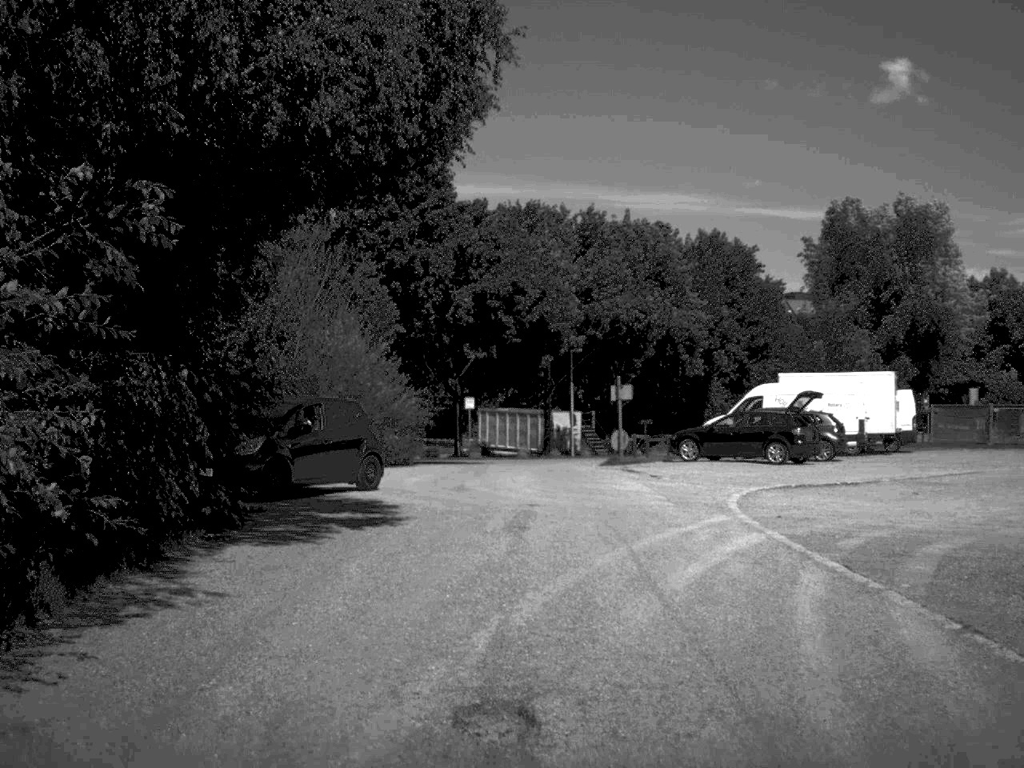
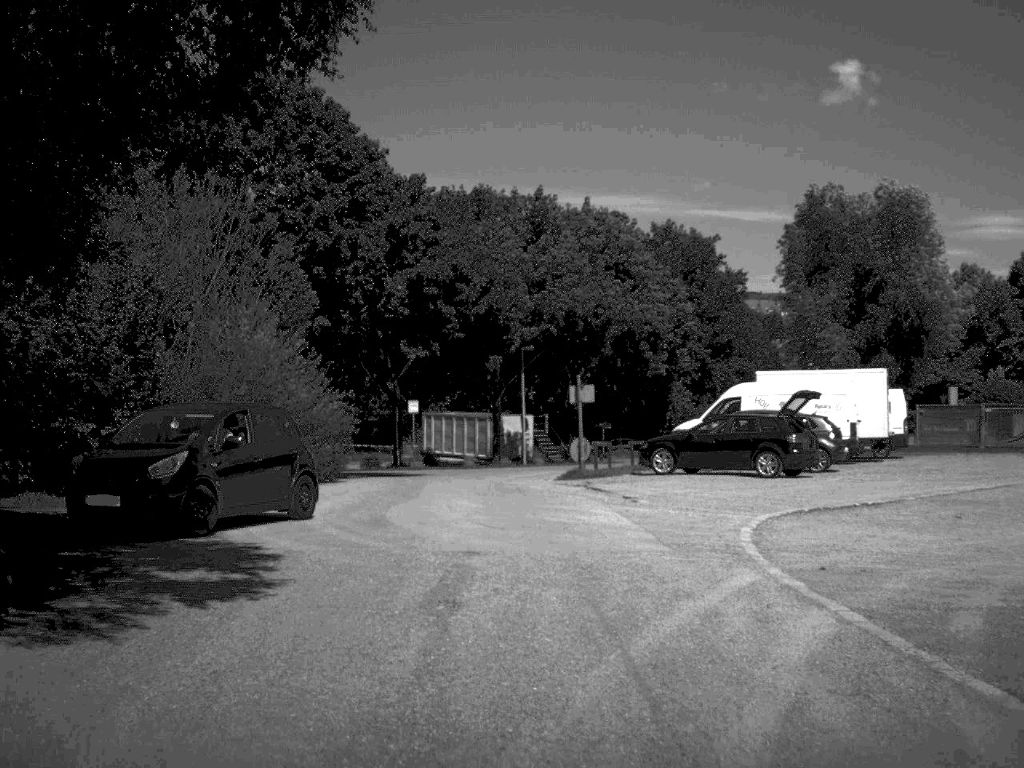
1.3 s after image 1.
(+0.1, +5.3) m; +2°
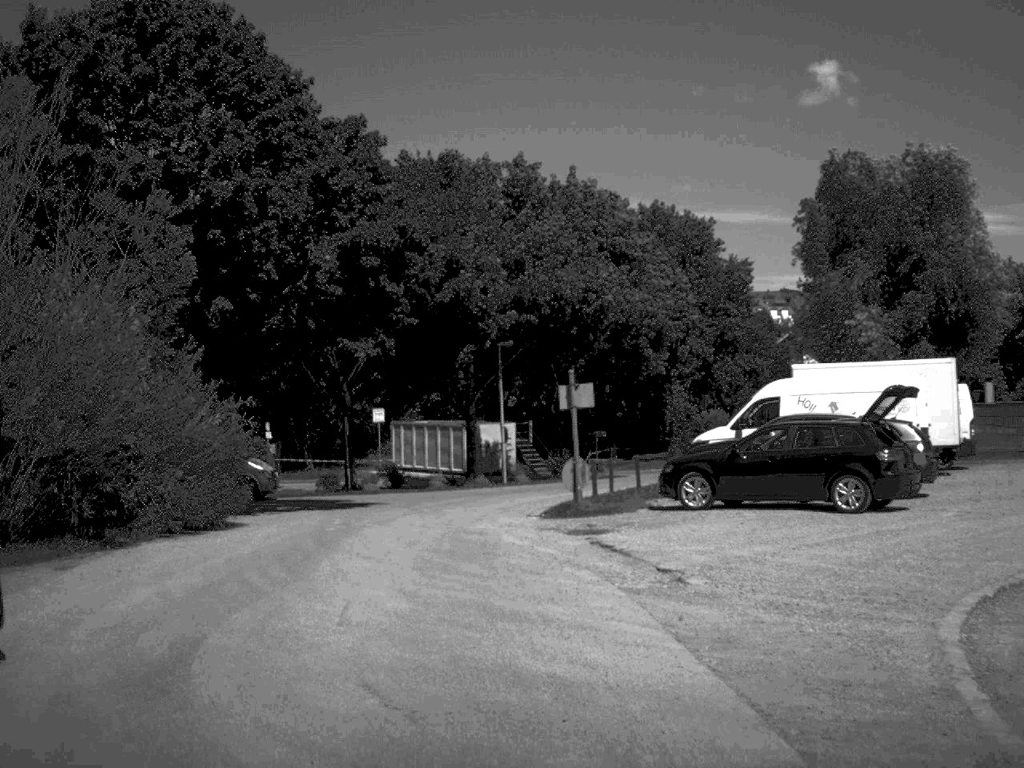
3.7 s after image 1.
(+0.2, +8.8) m; 0°
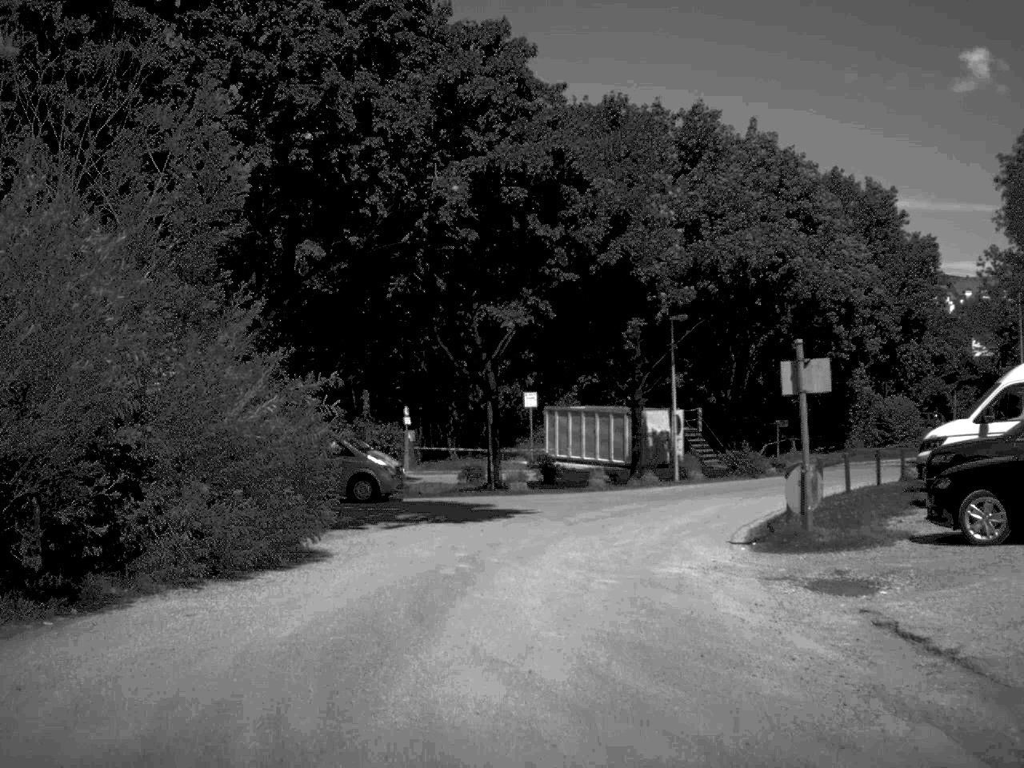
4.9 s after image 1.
(-0.4, +6.5) m; -7°
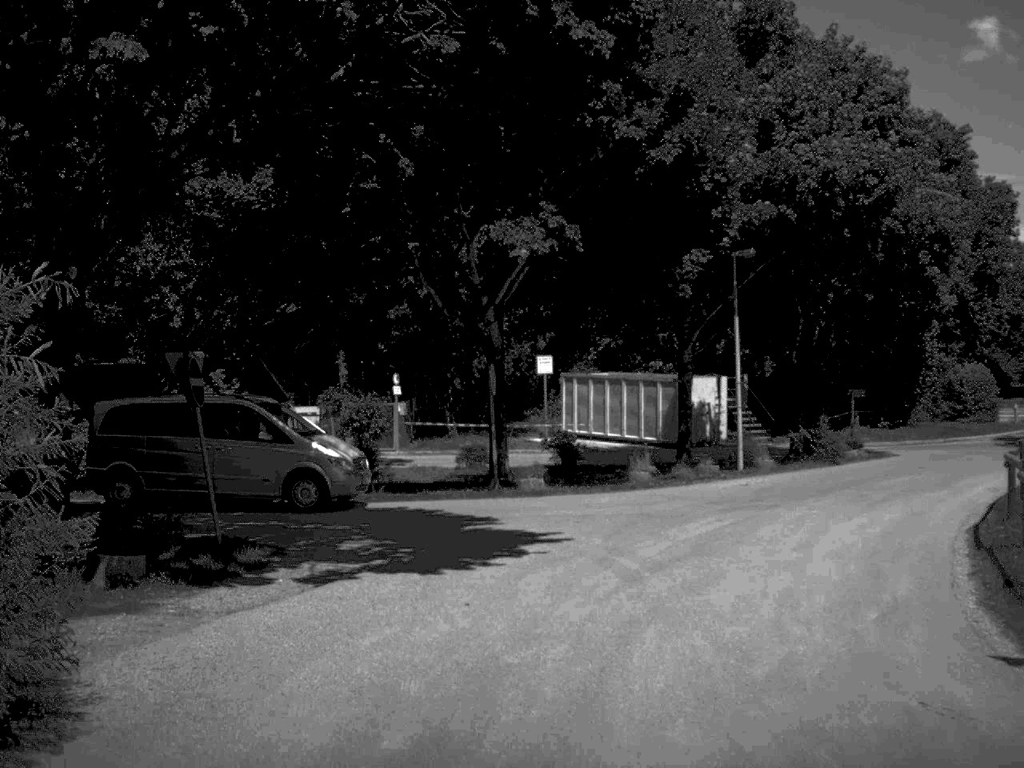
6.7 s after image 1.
(-0.1, +9.2) m; 0°
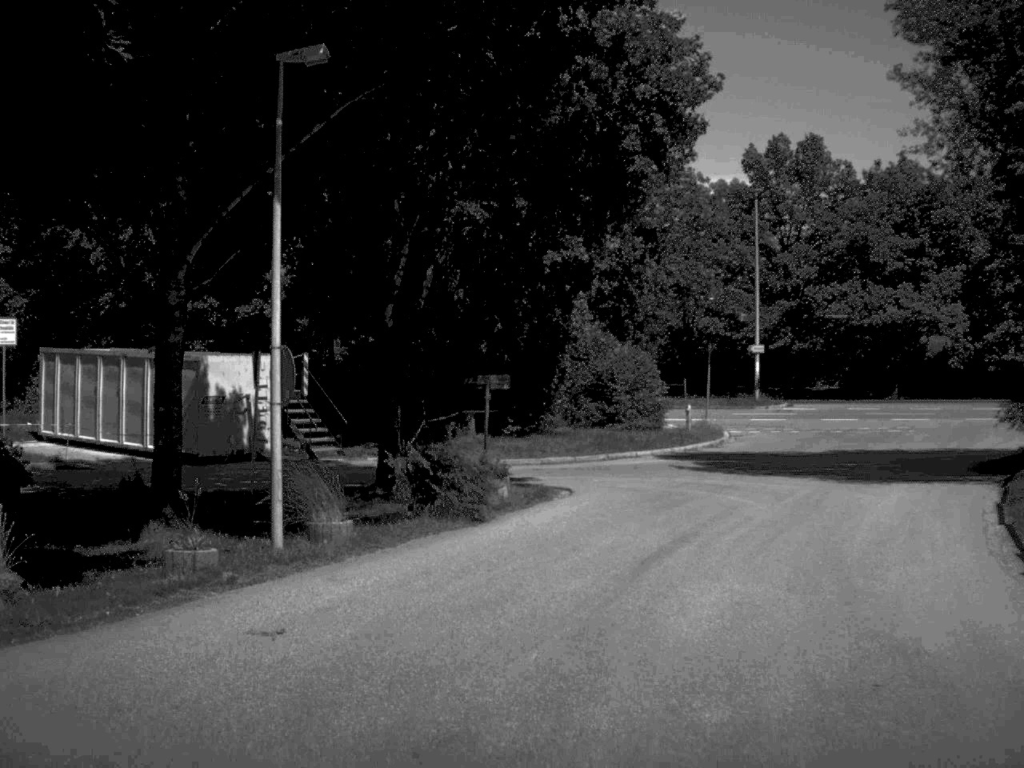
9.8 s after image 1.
(+2.5, +15.9) m; +19°
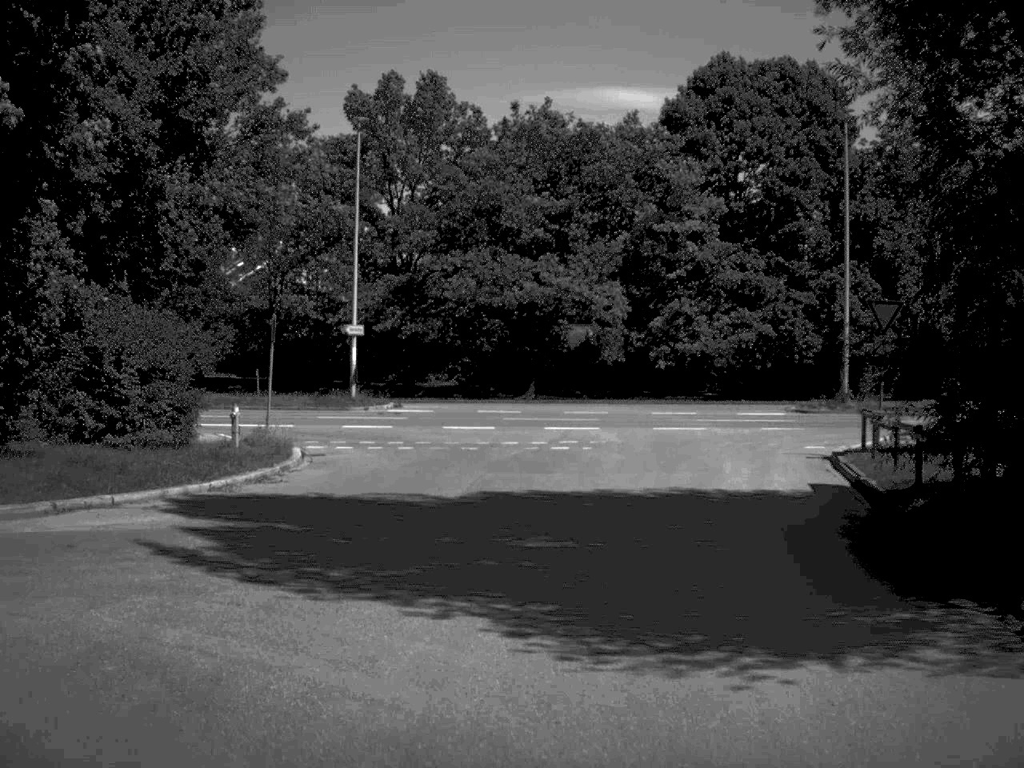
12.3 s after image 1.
(+2.6, +15.0) m; +17°
